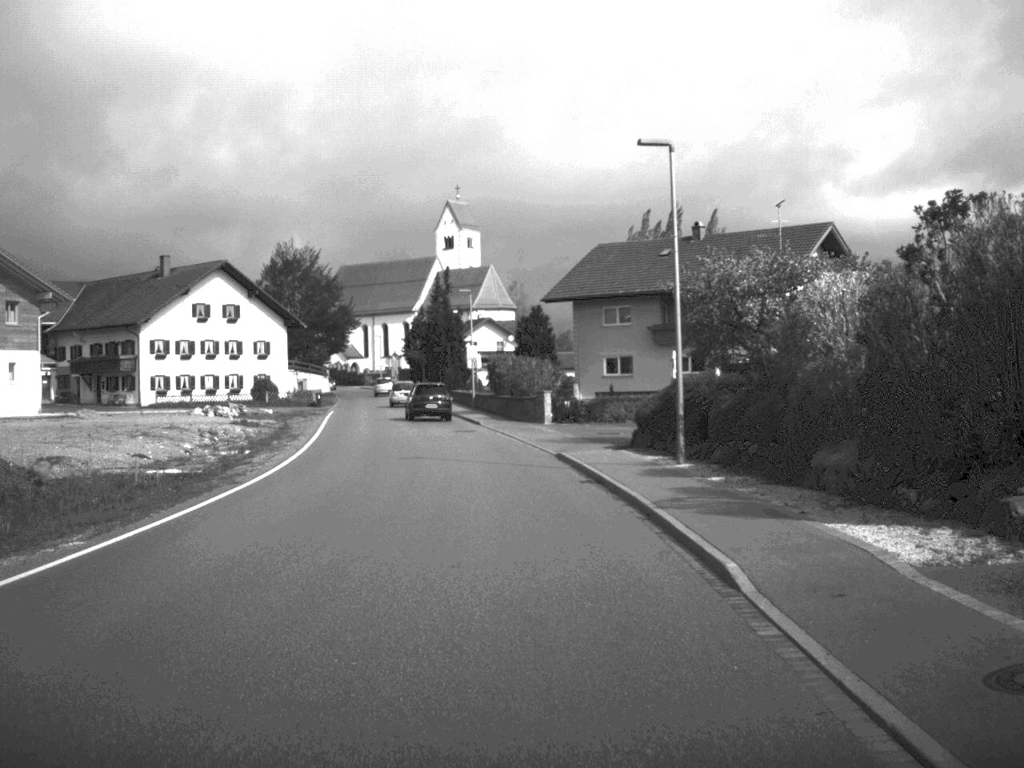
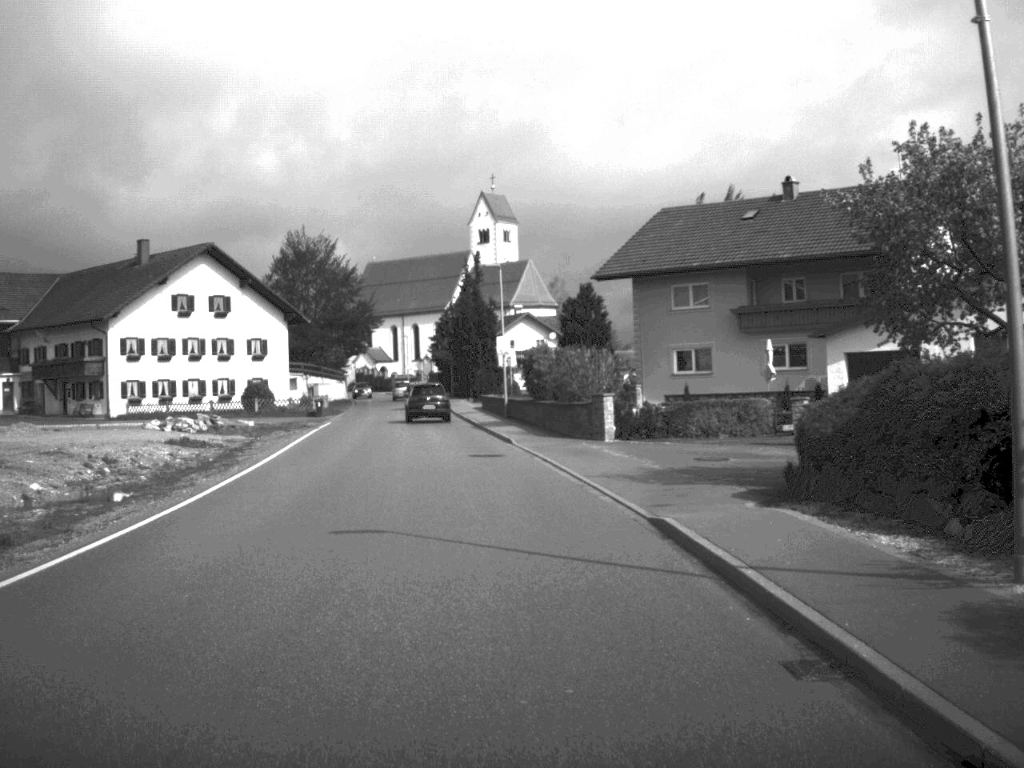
(-0.2, +15.2) m; -2°
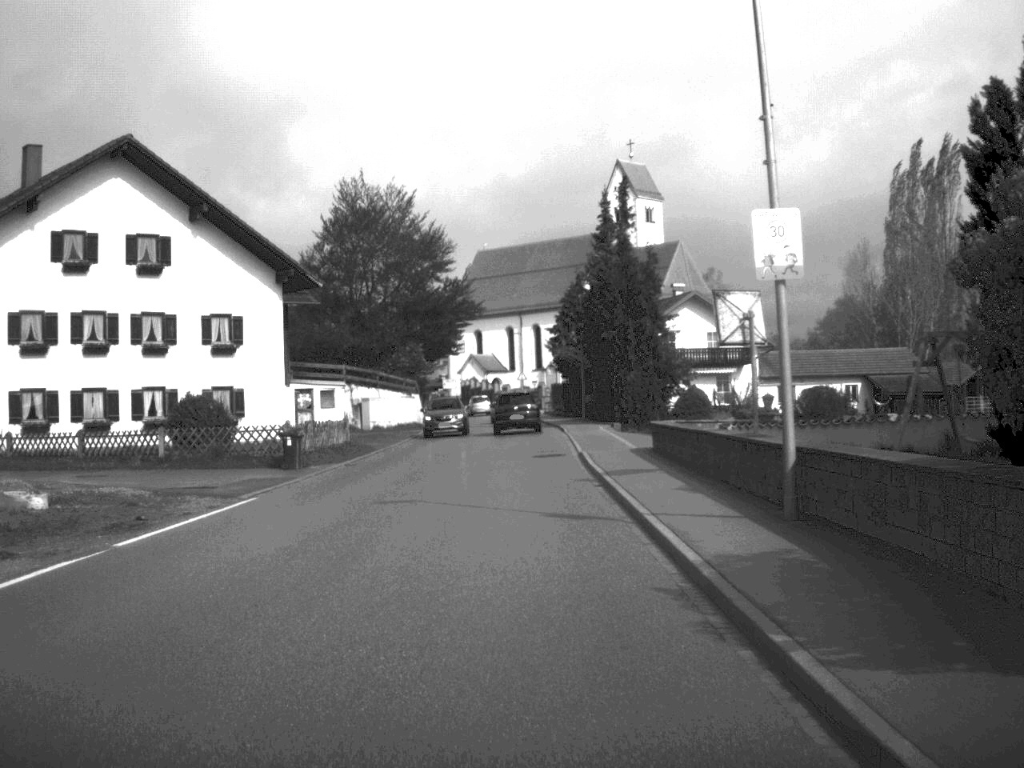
(-2.1, +37.6) m; -6°
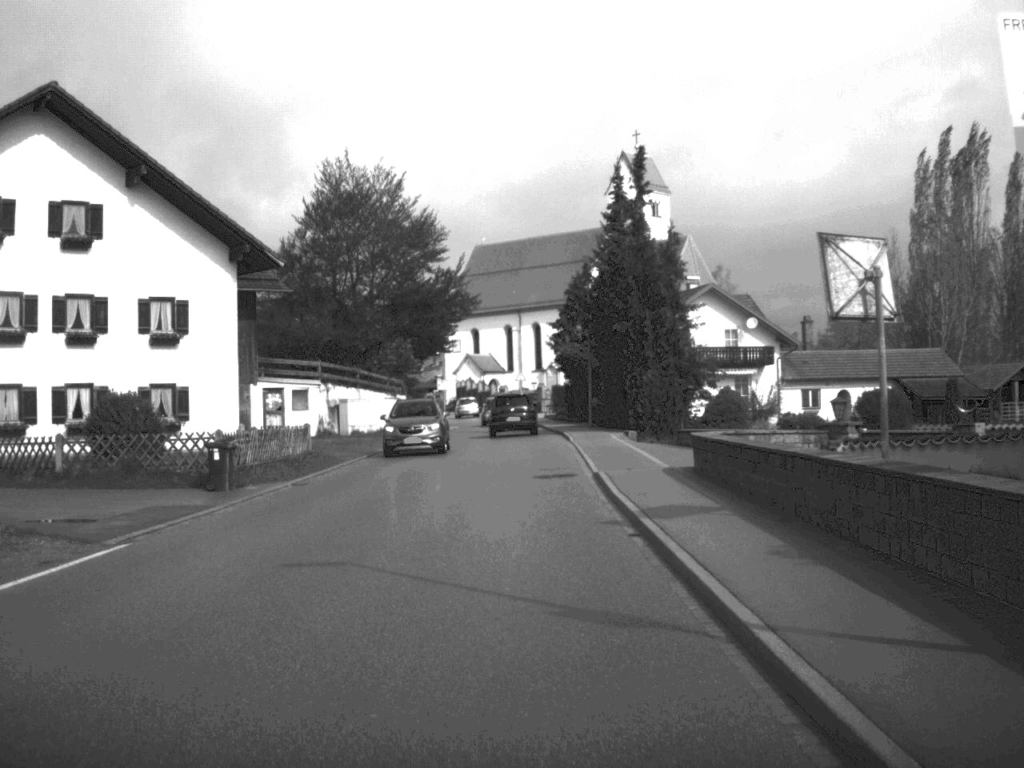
(0.0, +7.3) m; 0°
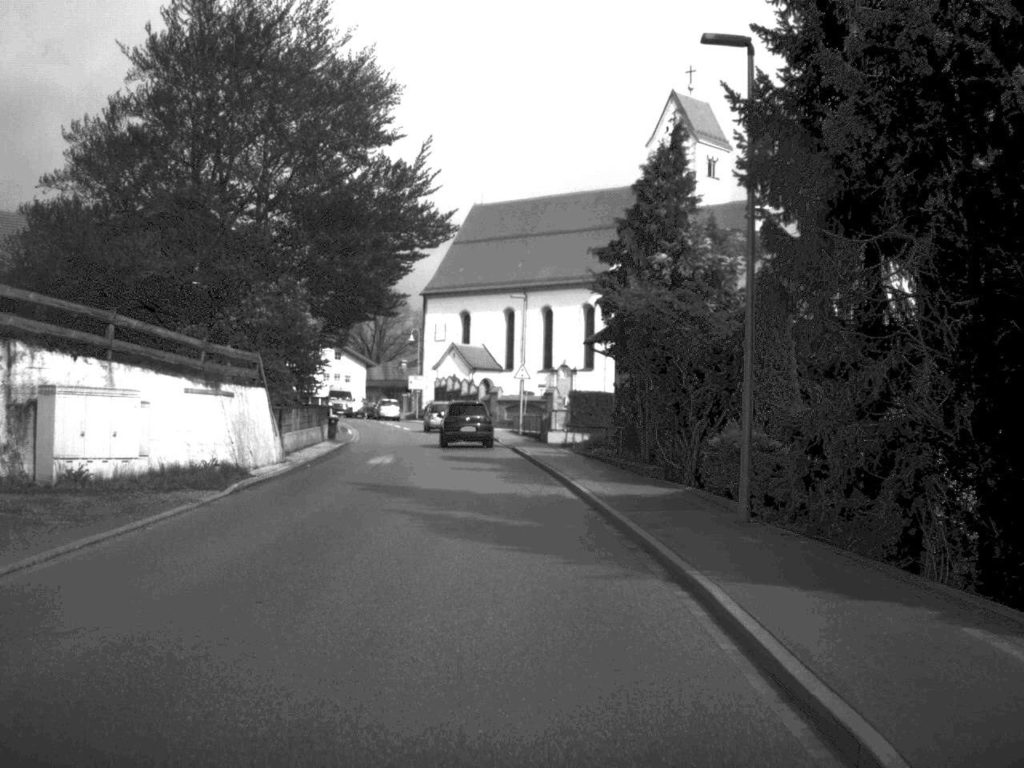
(-0.1, +35.7) m; 0°
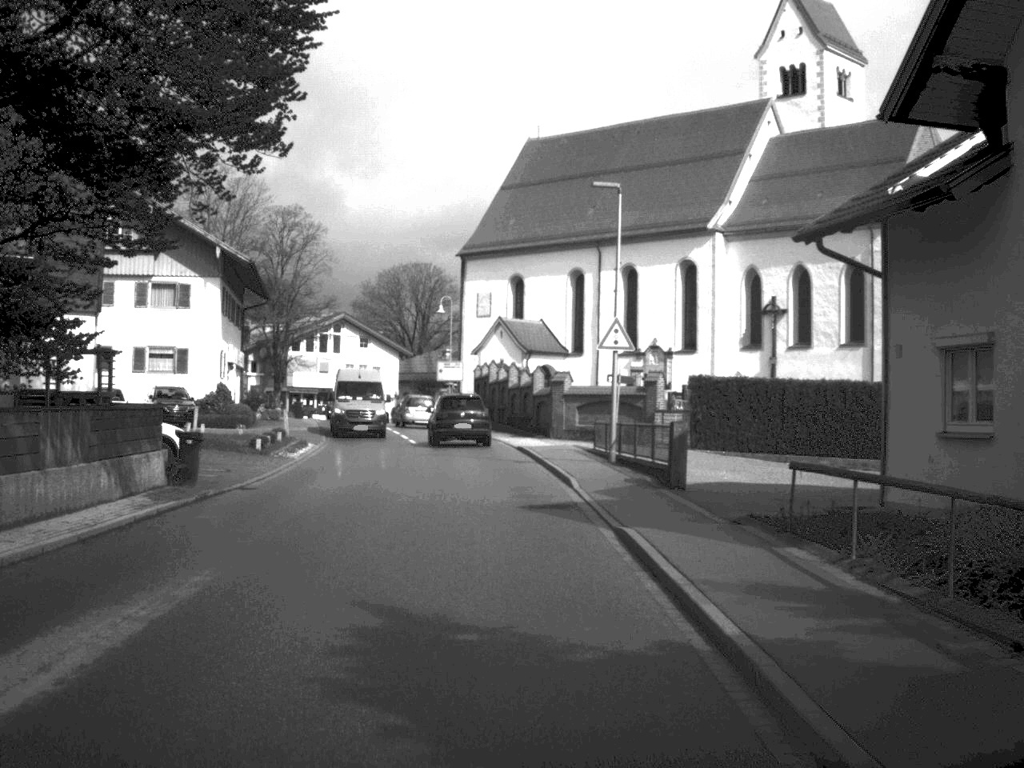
(-0.8, +28.5) m; -3°
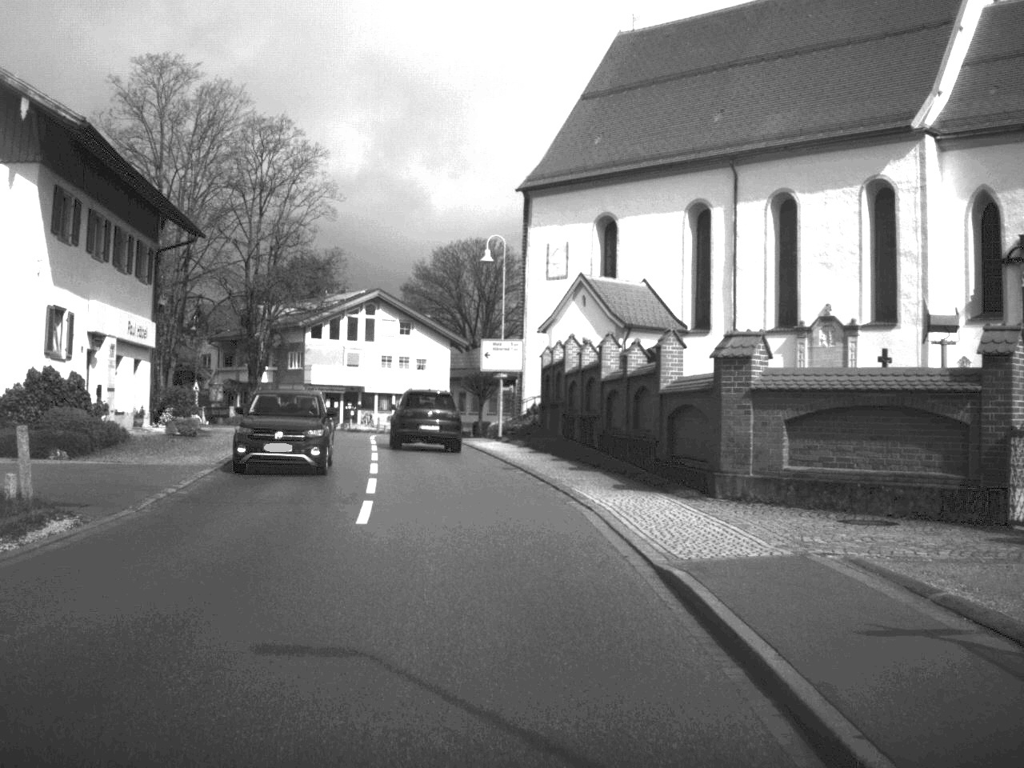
(-0.7, +27.0) m; -4°
